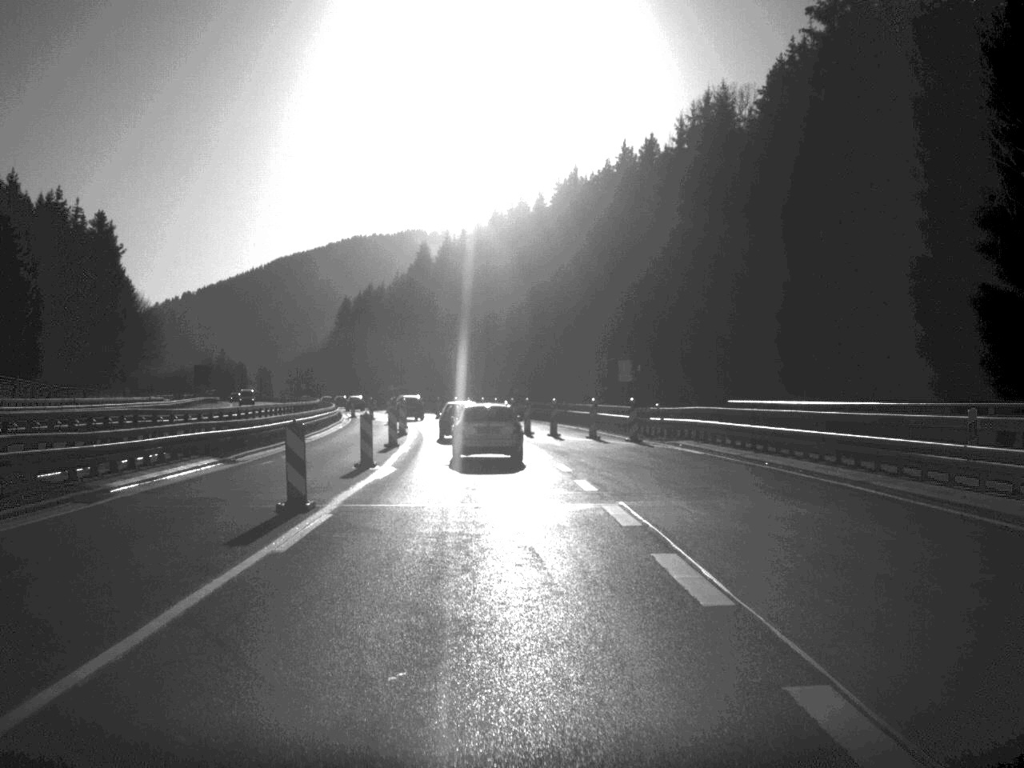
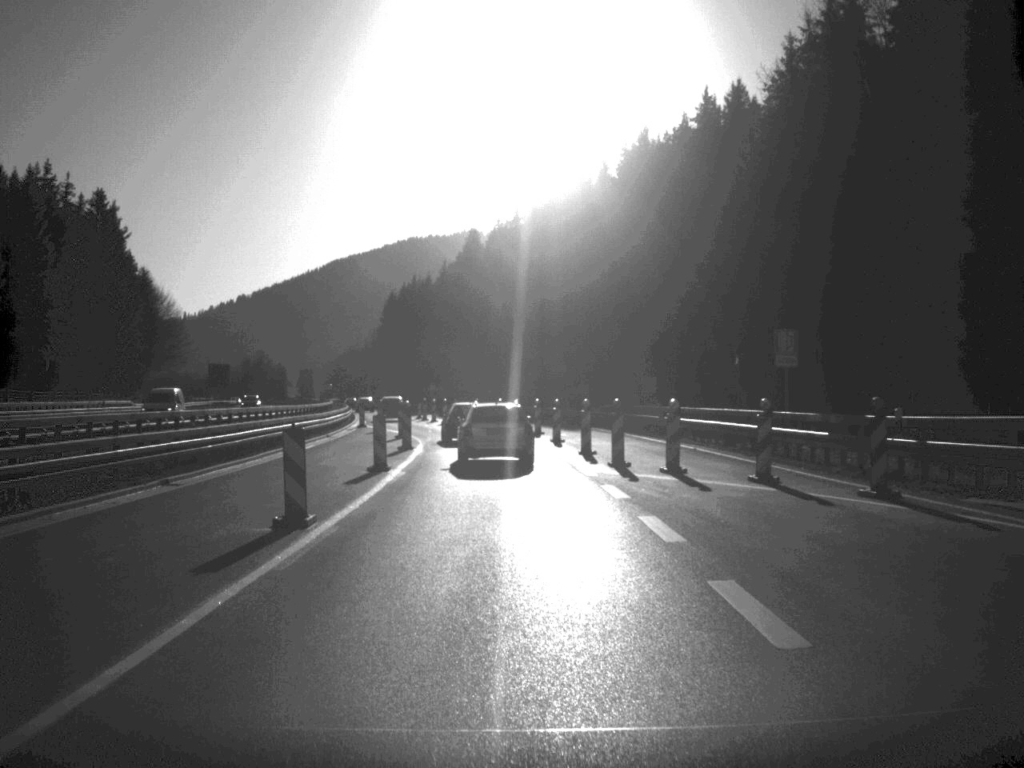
(-0.6, +25.4) m; -3°
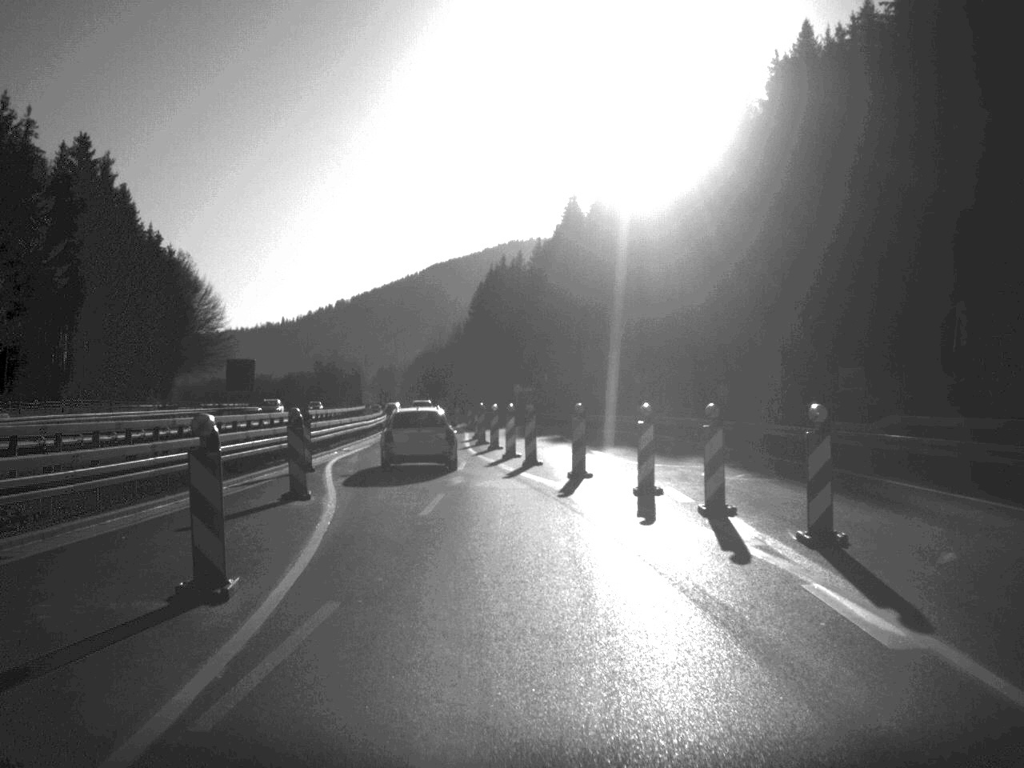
(-1.4, +41.3) m; -5°
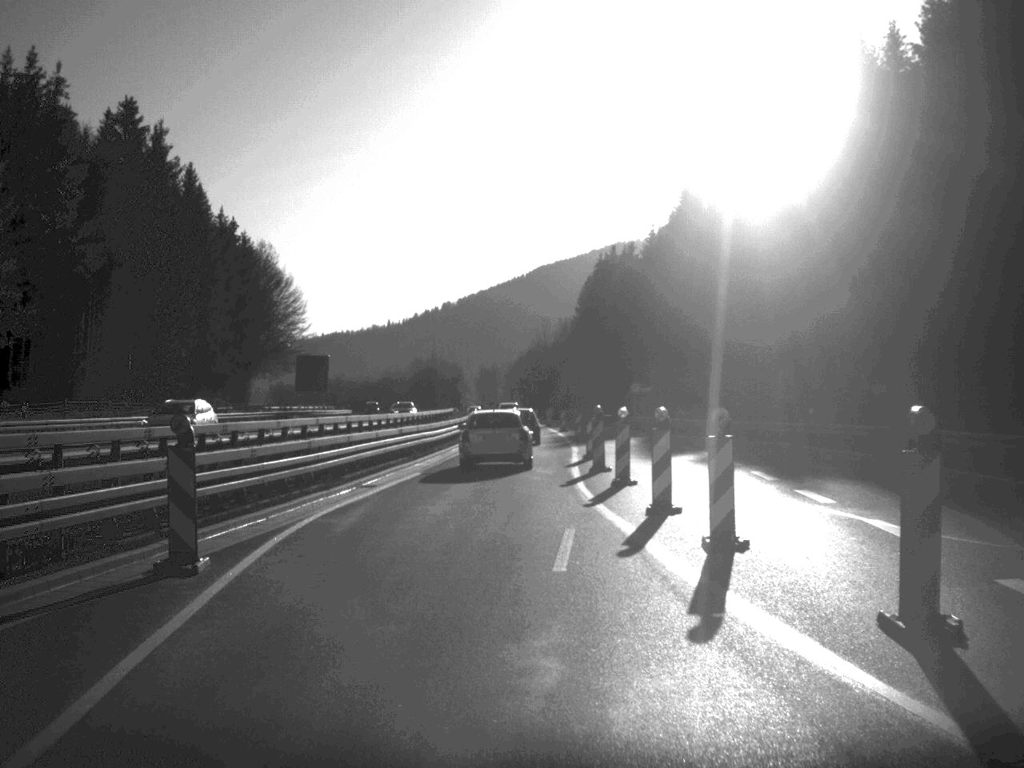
(-0.7, +17.8) m; -5°
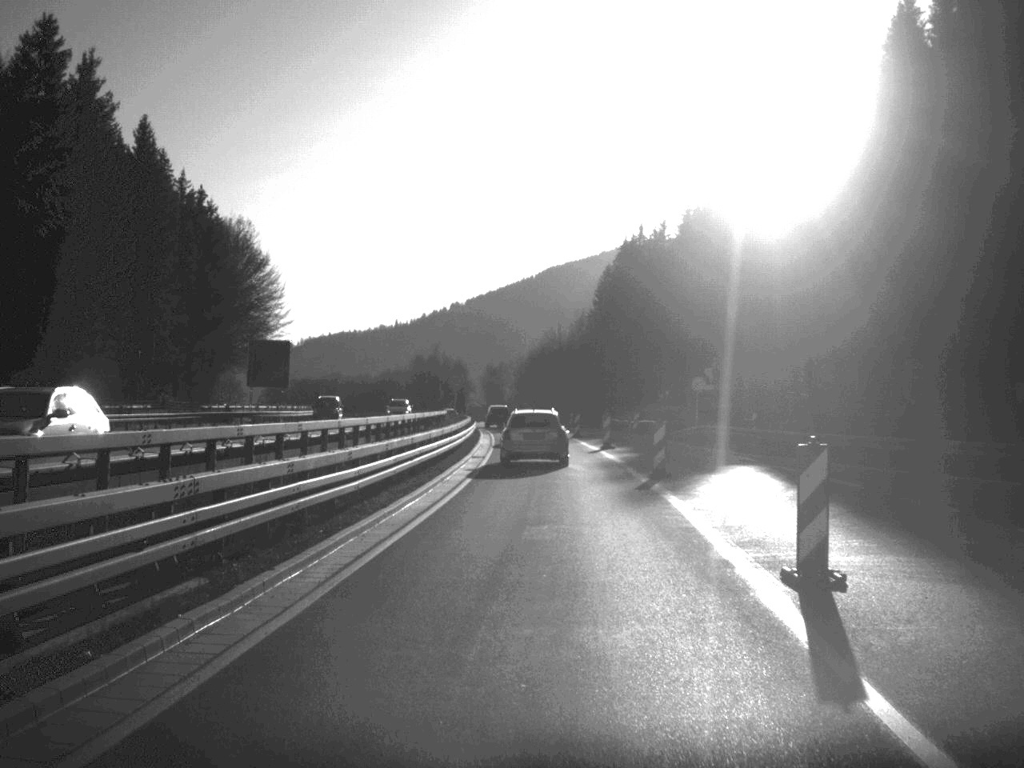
(-0.5, +25.1) m; 0°
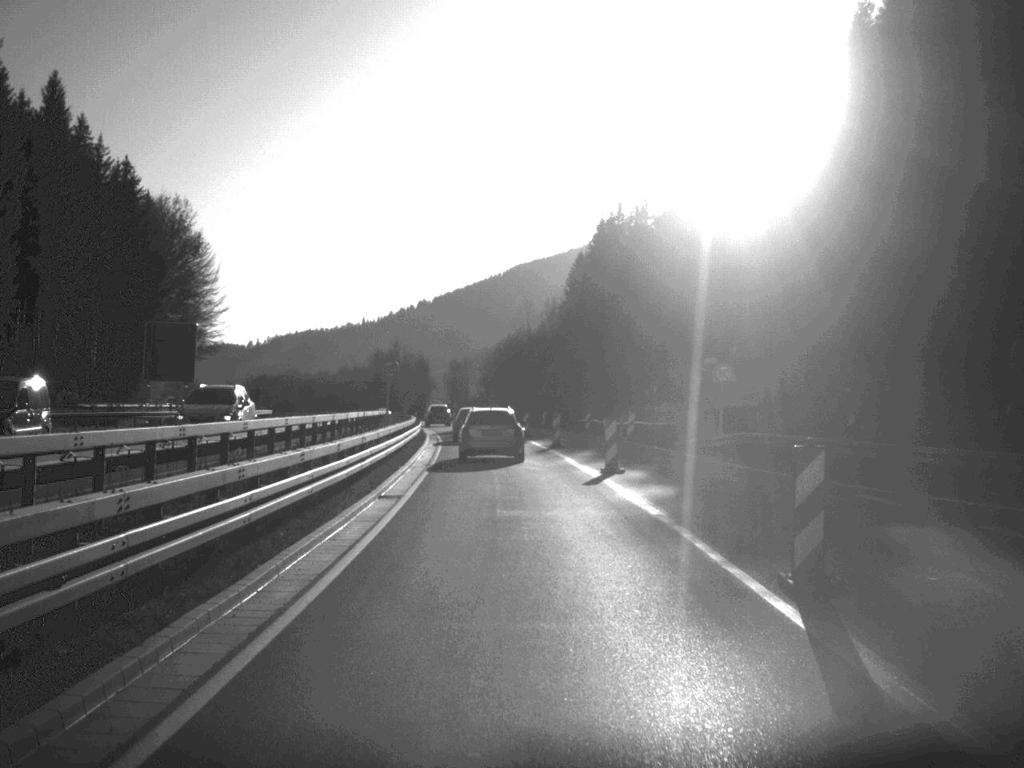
(+0.3, +17.5) m; +1°
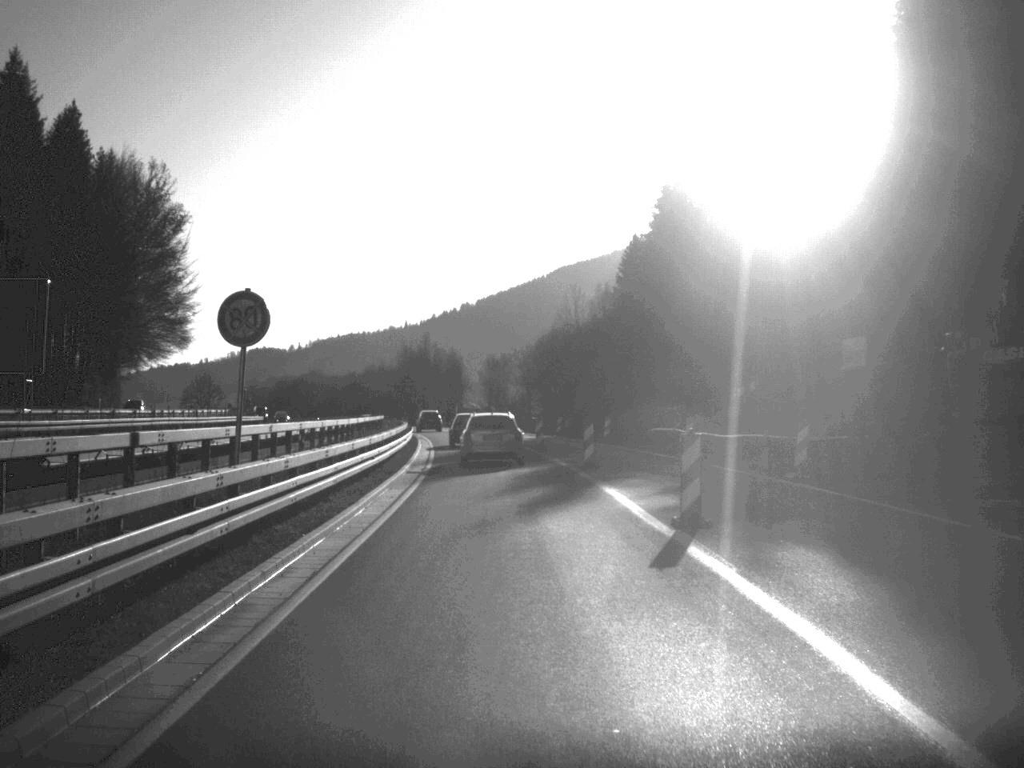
(-0.4, +28.6) m; -2°
